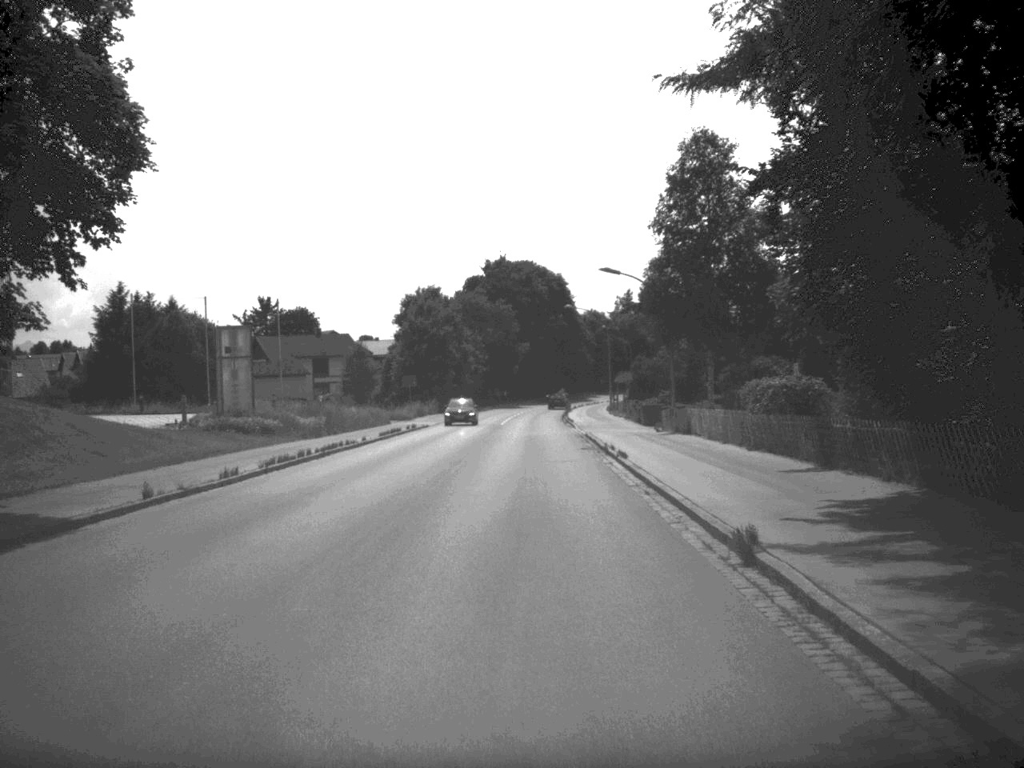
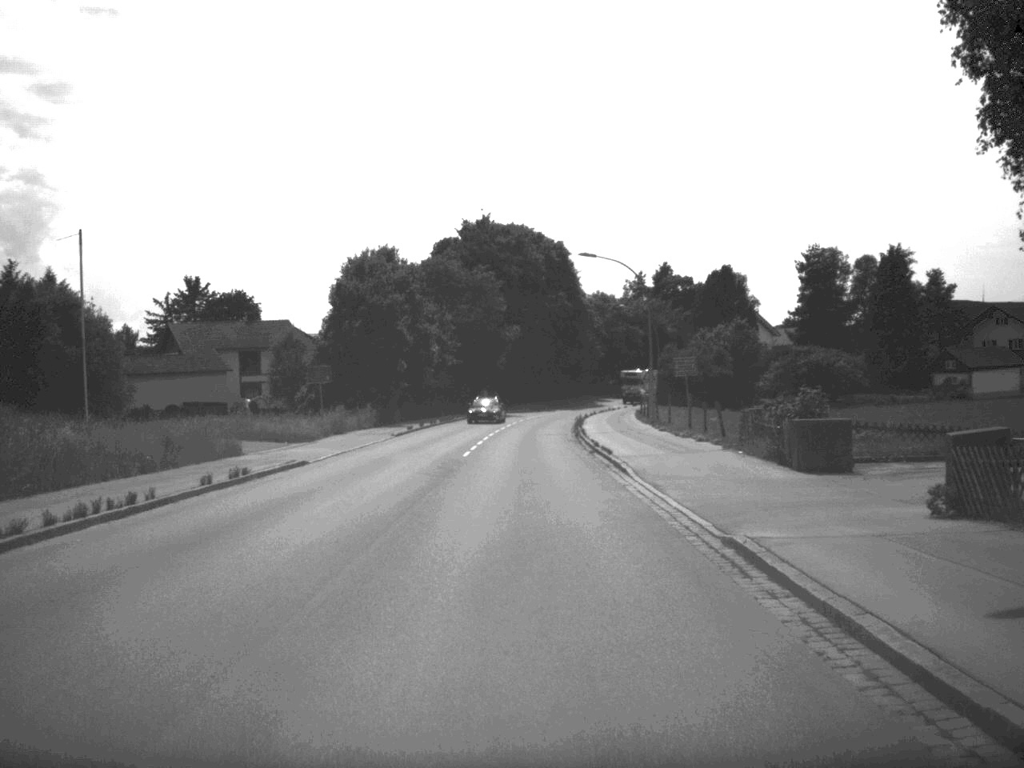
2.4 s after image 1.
(+0.1, +35.1) m; 0°
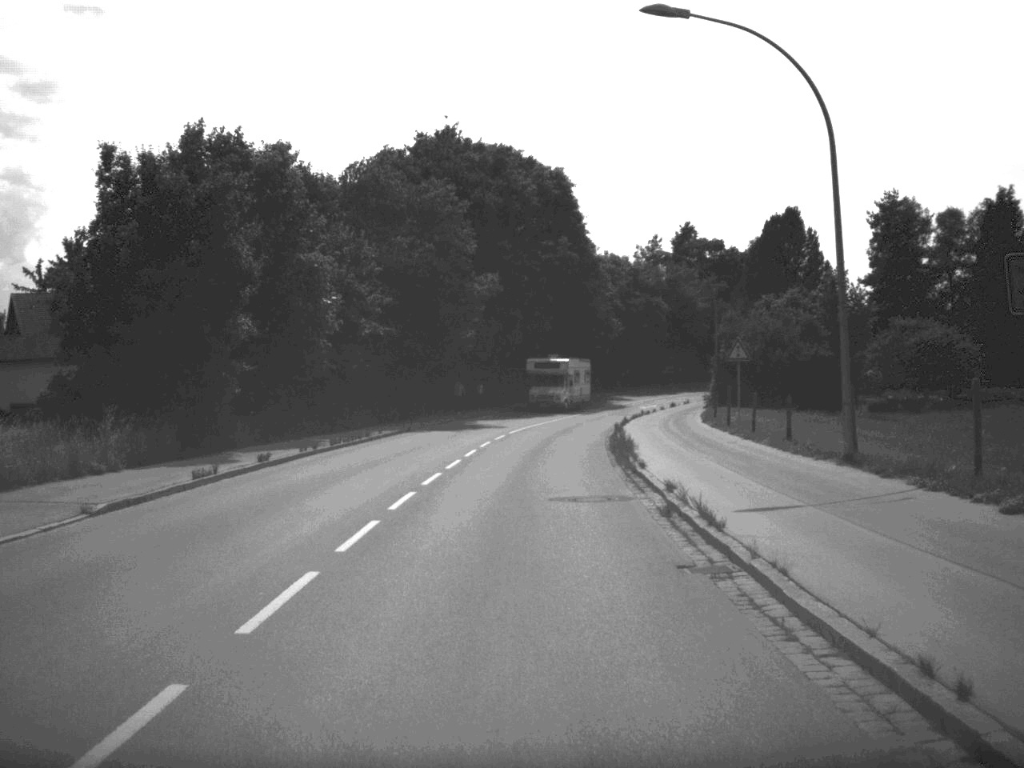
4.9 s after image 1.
(+0.1, +35.4) m; +1°
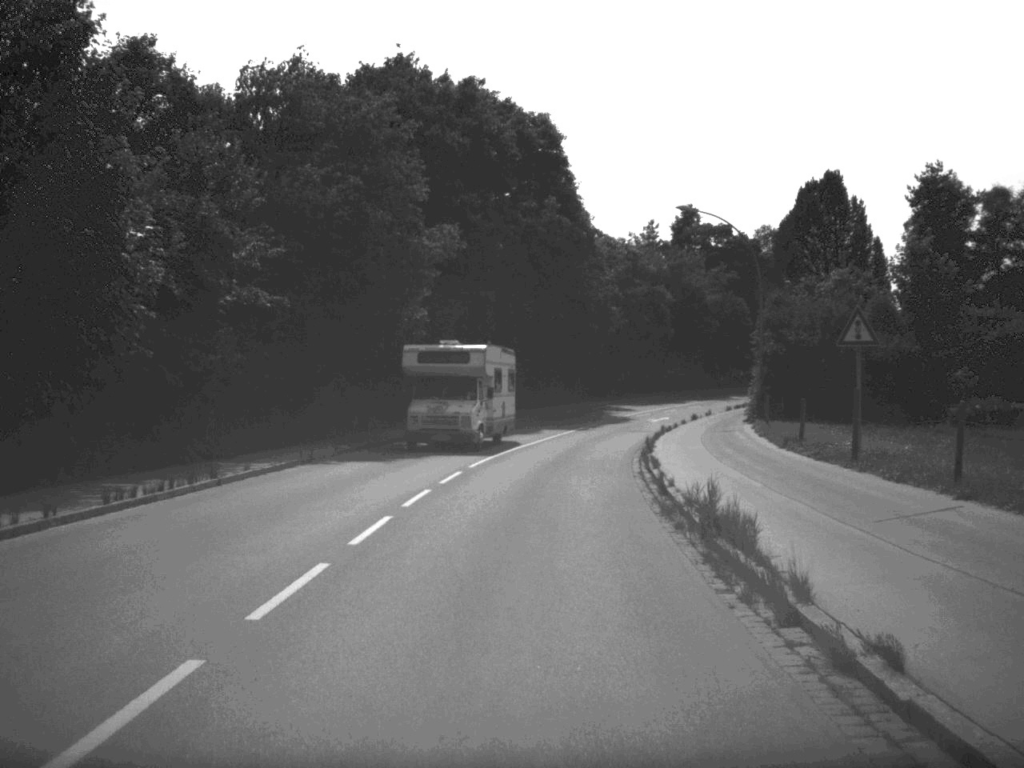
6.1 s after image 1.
(+0.1, +17.0) m; +1°
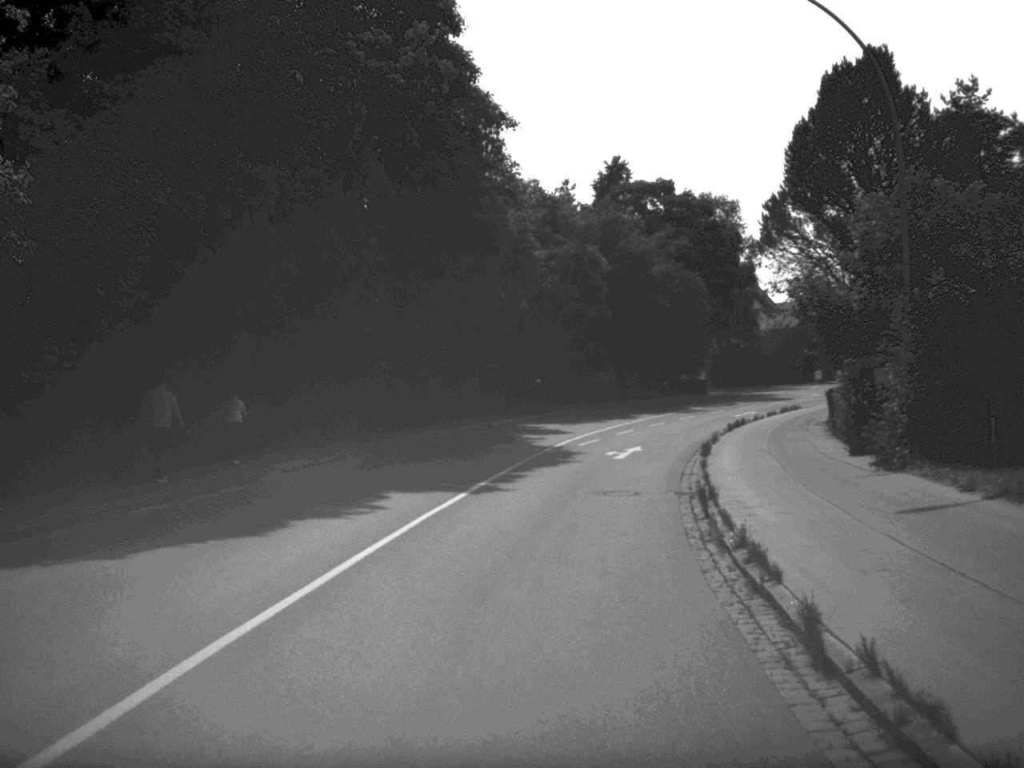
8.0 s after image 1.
(+0.9, +26.9) m; +5°
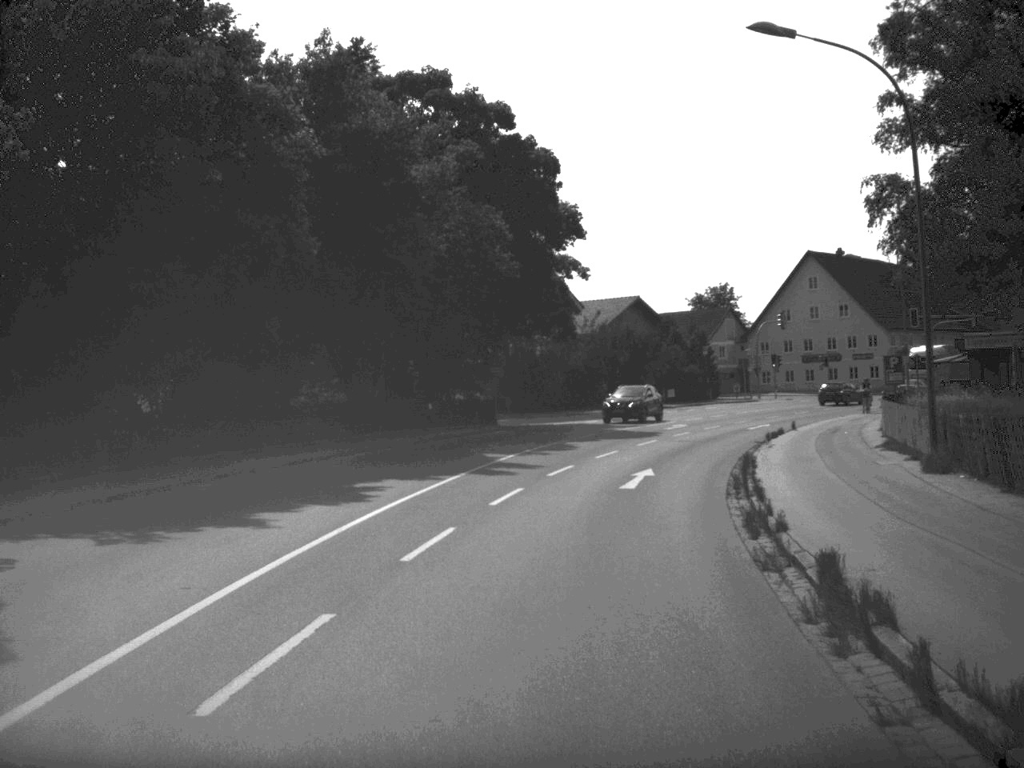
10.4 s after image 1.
(+2.9, +33.1) m; +11°
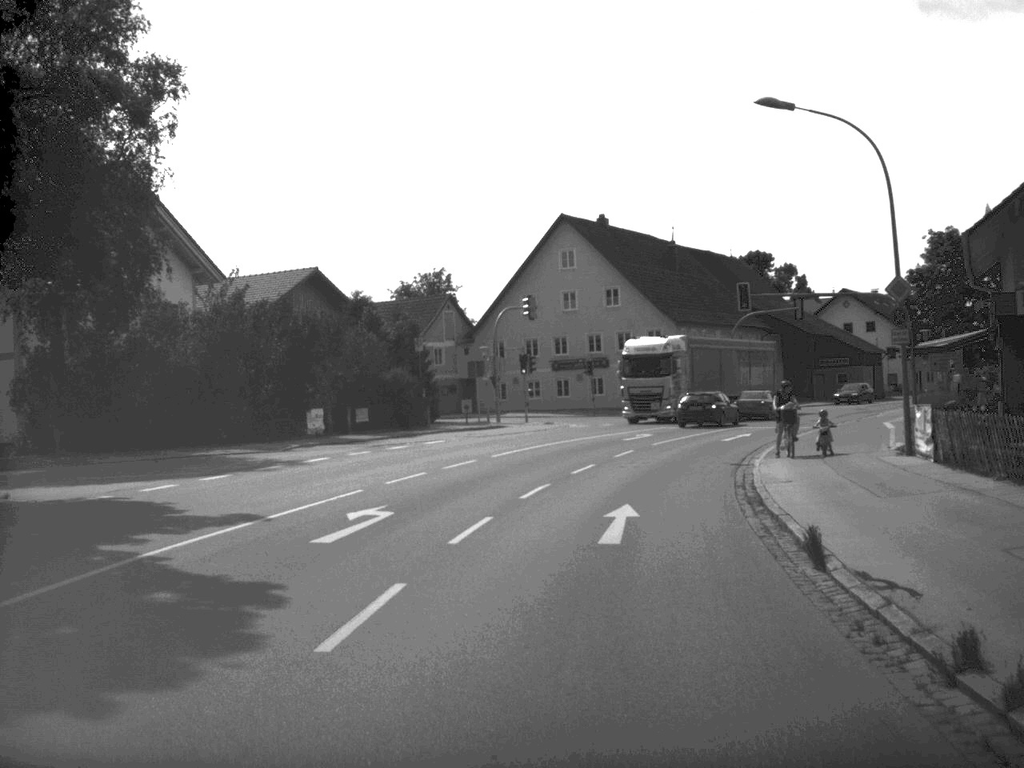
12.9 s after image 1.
(+3.8, +33.1) m; +13°
